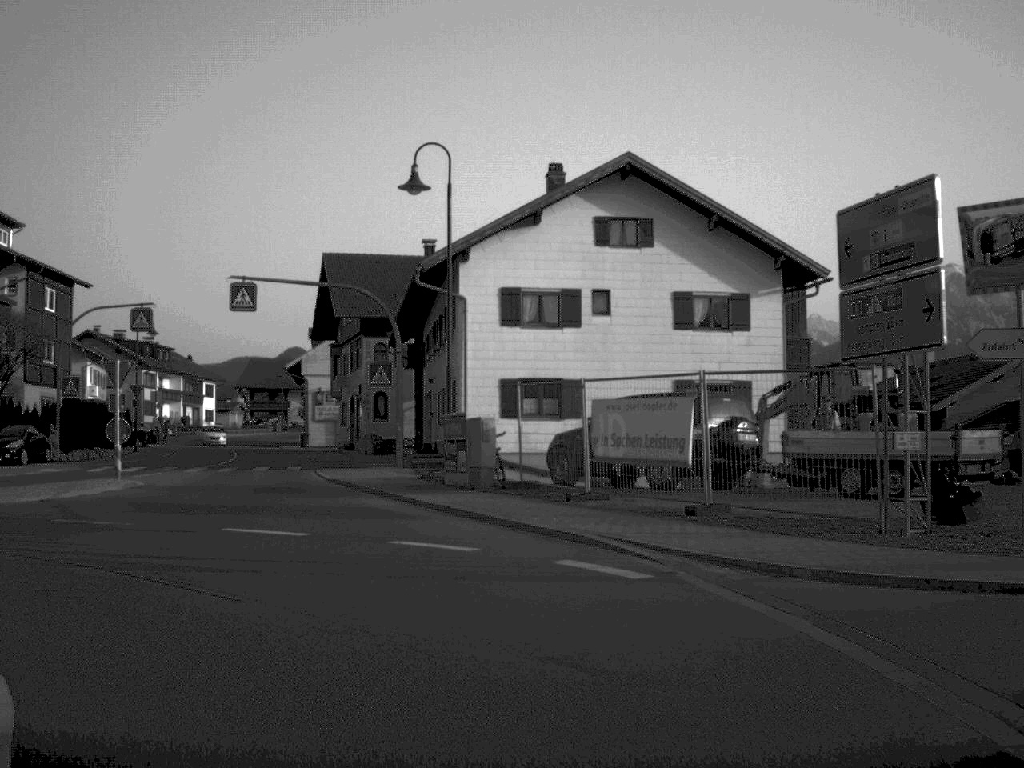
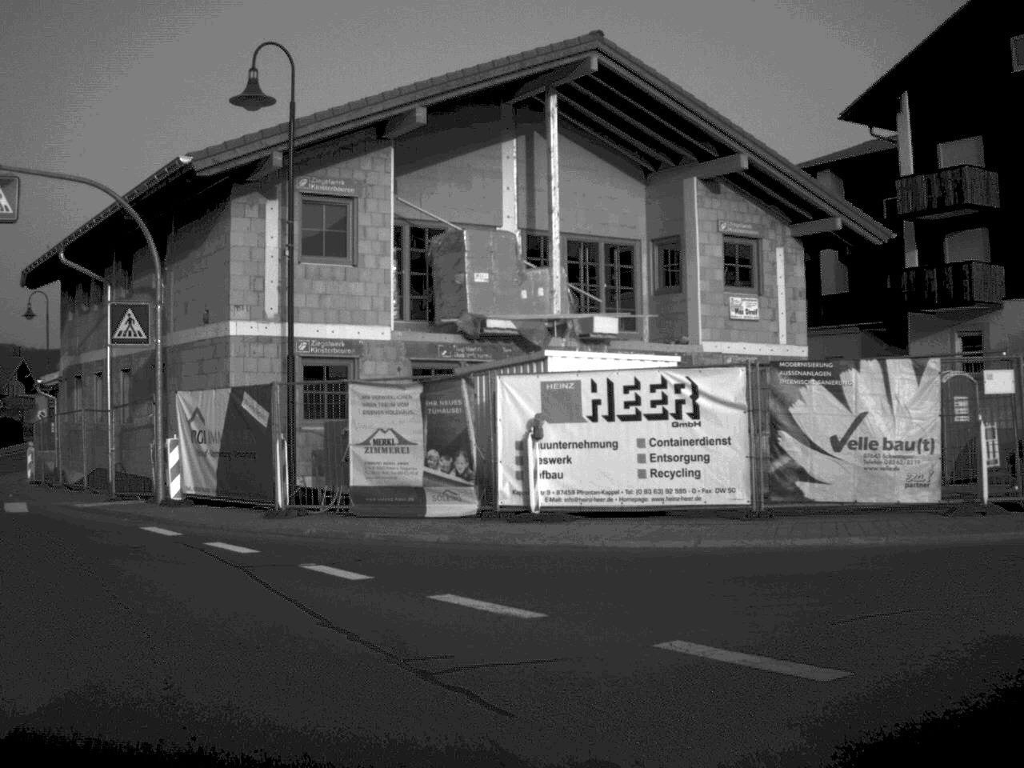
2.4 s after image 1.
(-7.9, +14.3) m; -63°
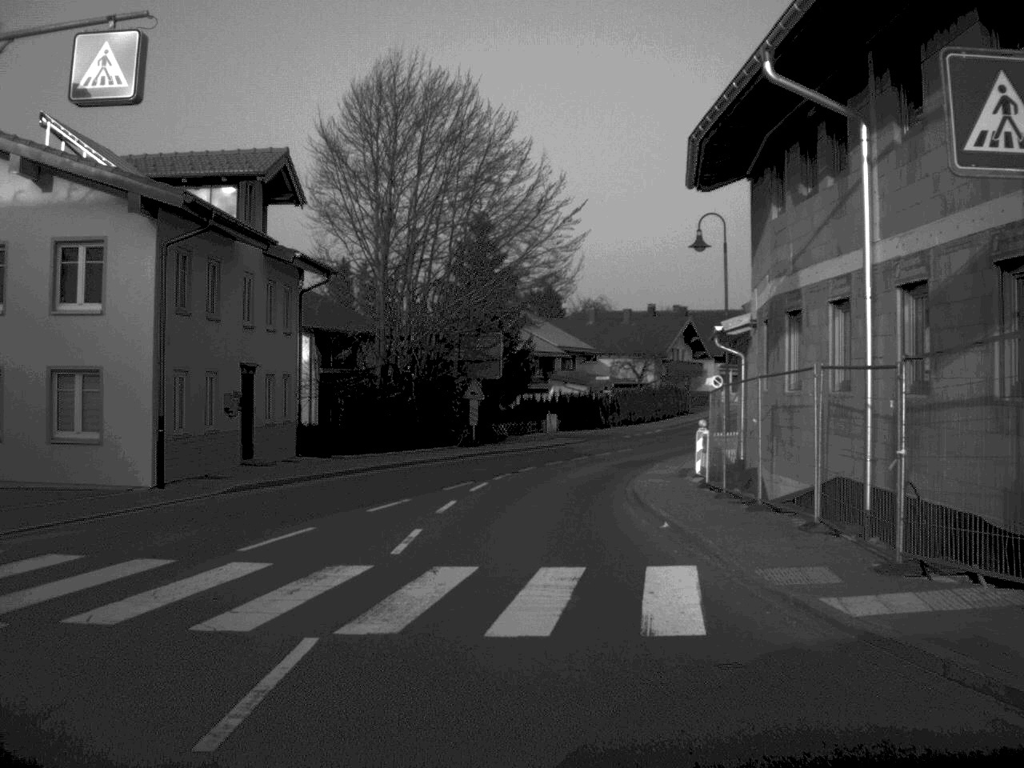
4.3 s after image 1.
(-4.9, +14.3) m; -29°
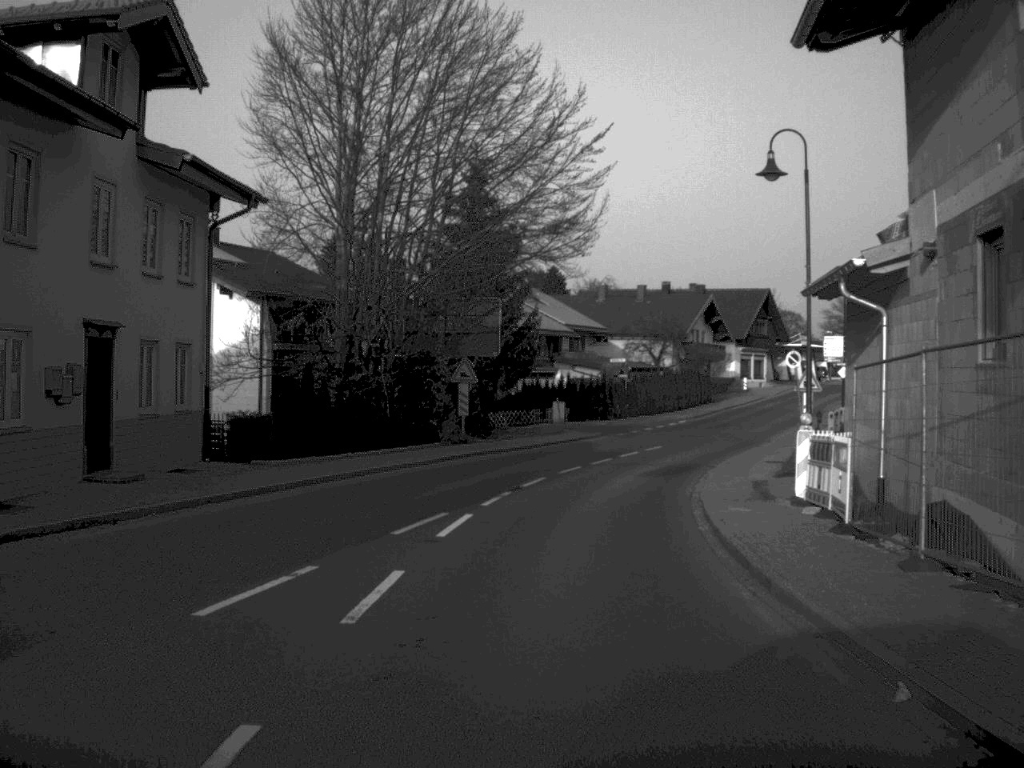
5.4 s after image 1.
(-0.1, +11.0) m; 0°
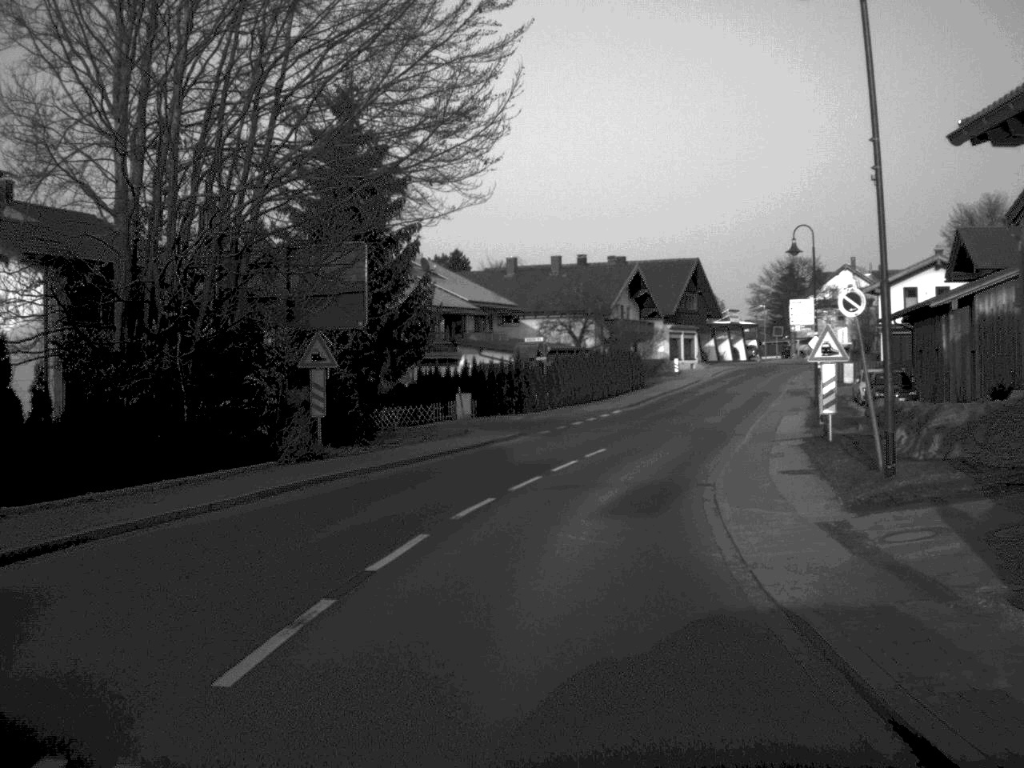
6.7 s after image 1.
(+0.4, +12.6) m; +4°
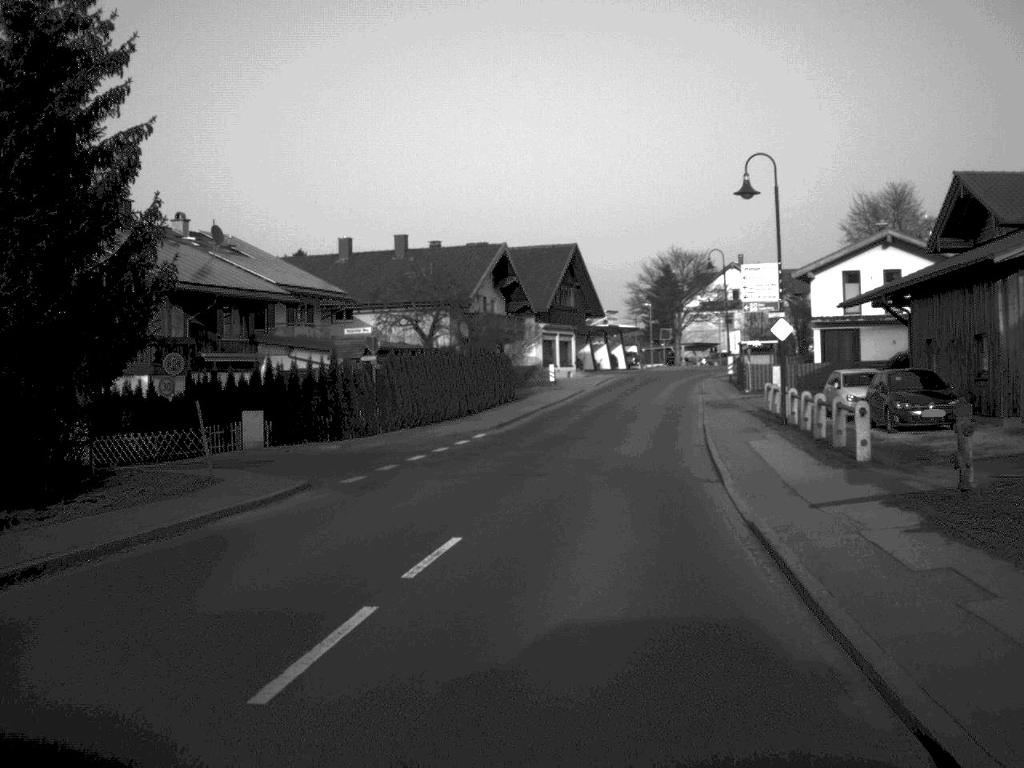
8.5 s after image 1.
(+1.0, +17.8) m; +6°
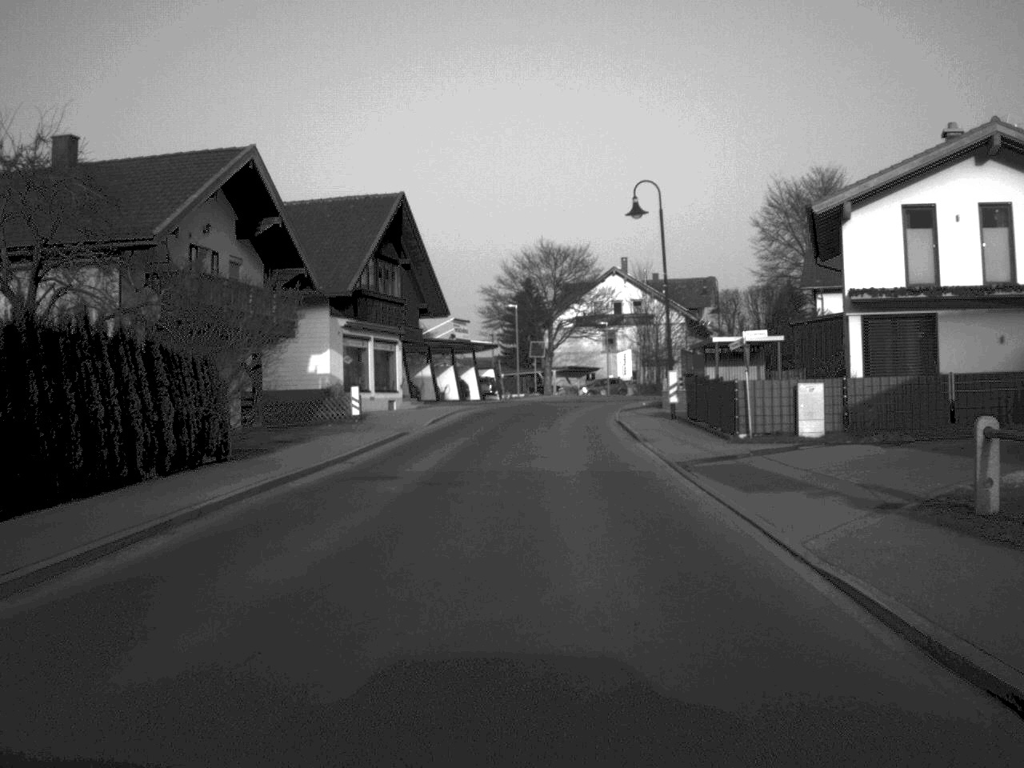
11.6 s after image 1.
(+2.1, +32.2) m; +7°
